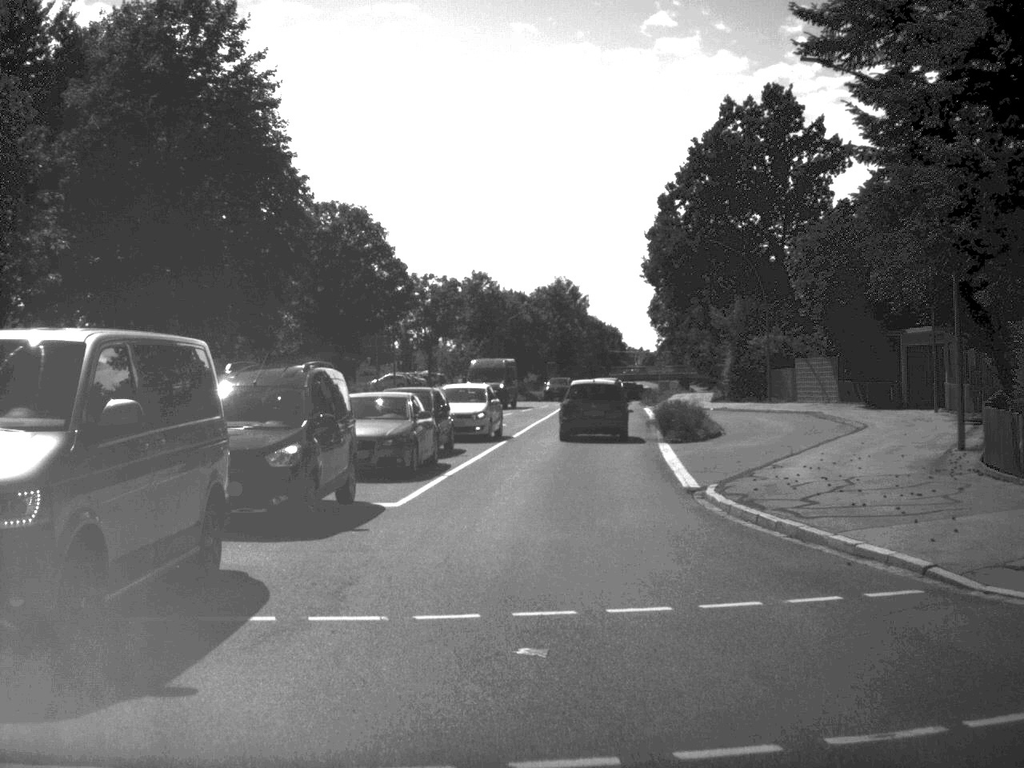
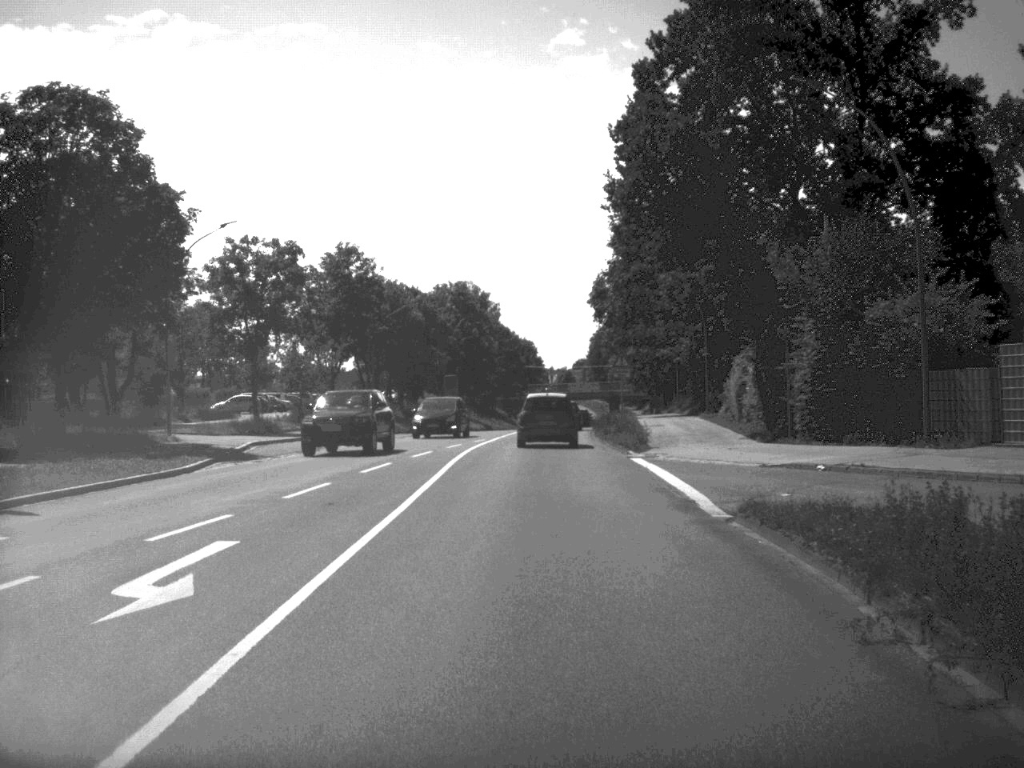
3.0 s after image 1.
(+1.1, +32.6) m; +4°
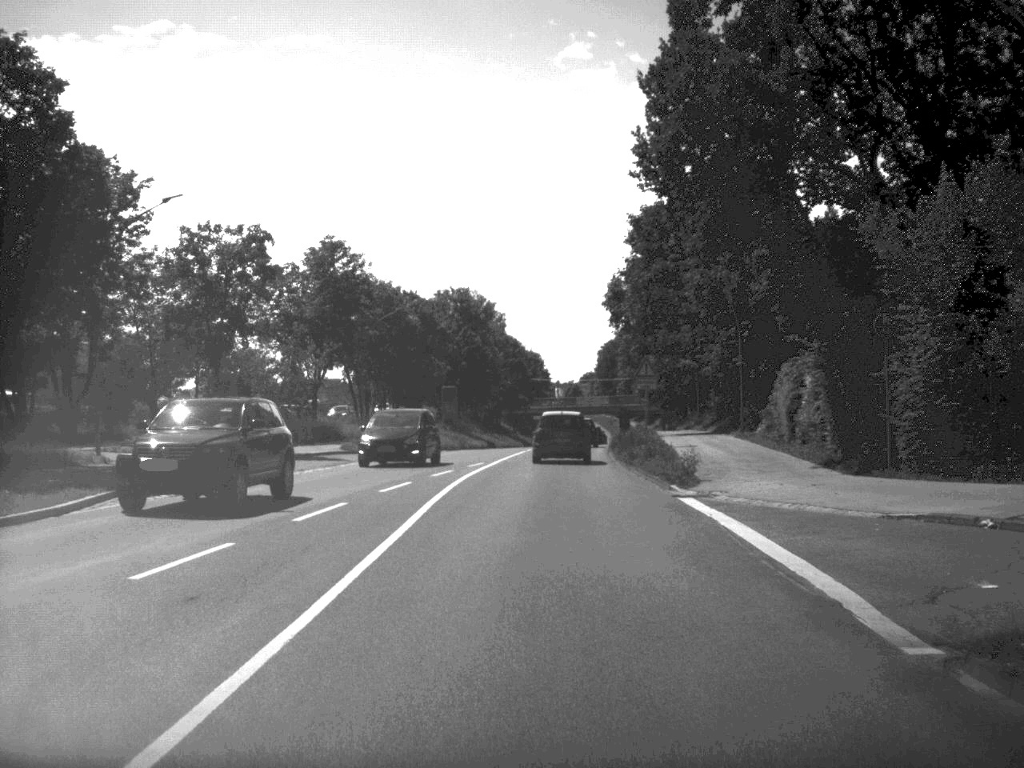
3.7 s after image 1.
(0.0, +8.0) m; 0°
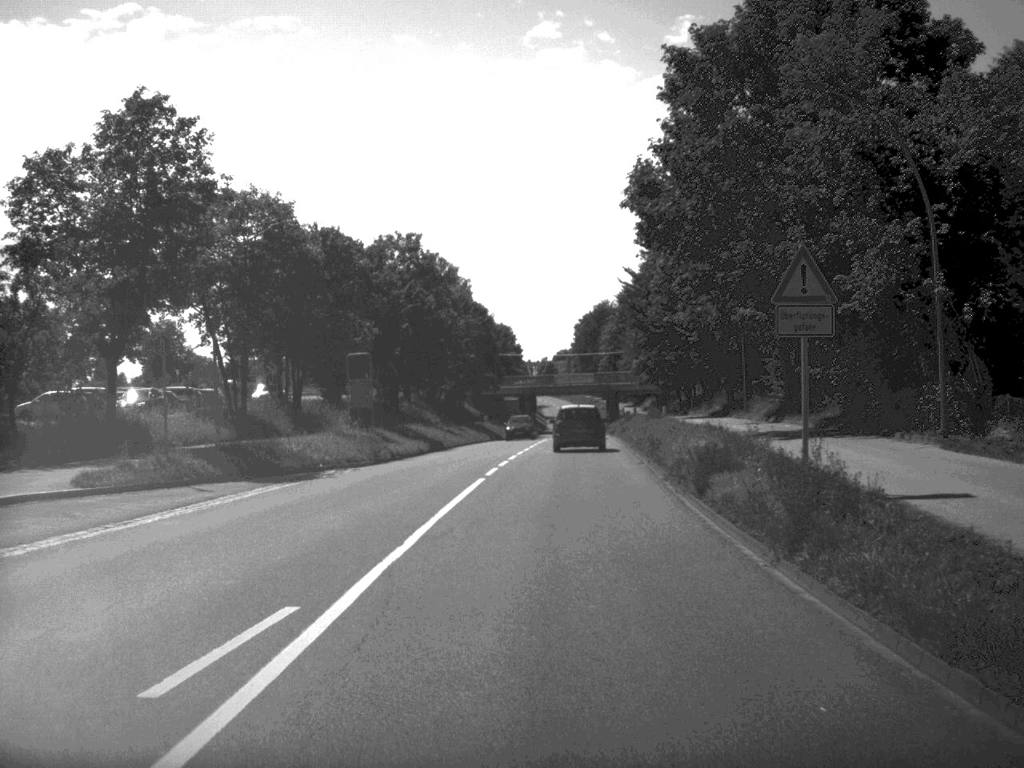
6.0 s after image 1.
(+0.2, +28.3) m; +1°
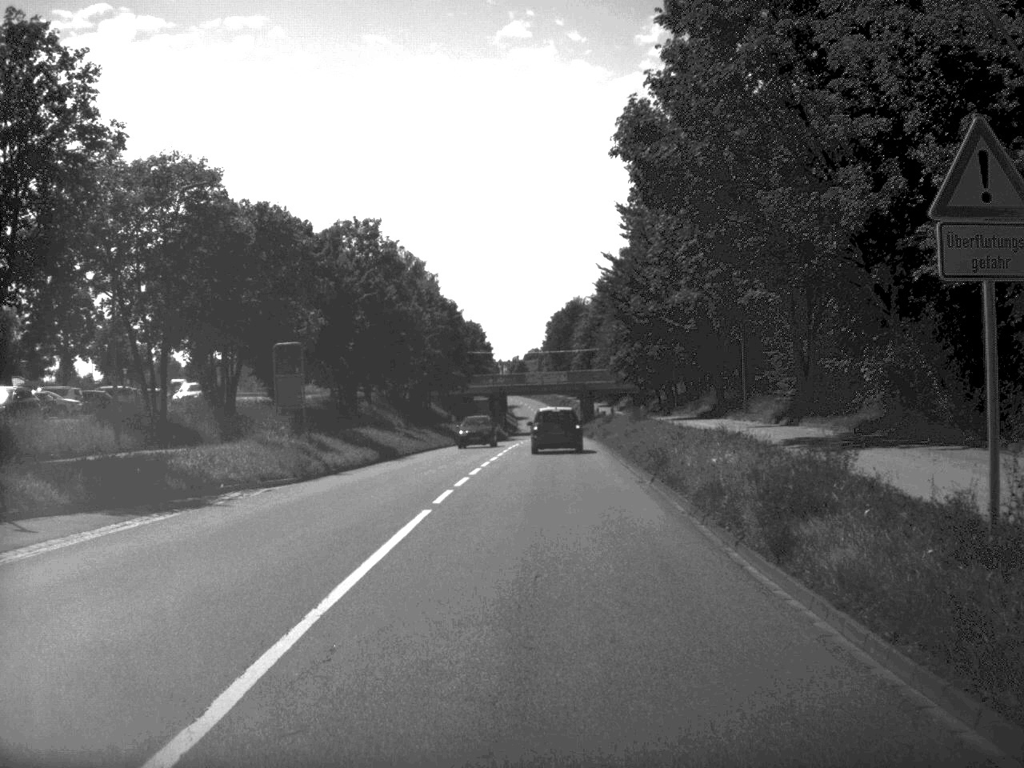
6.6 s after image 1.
(+0.1, +7.6) m; +1°
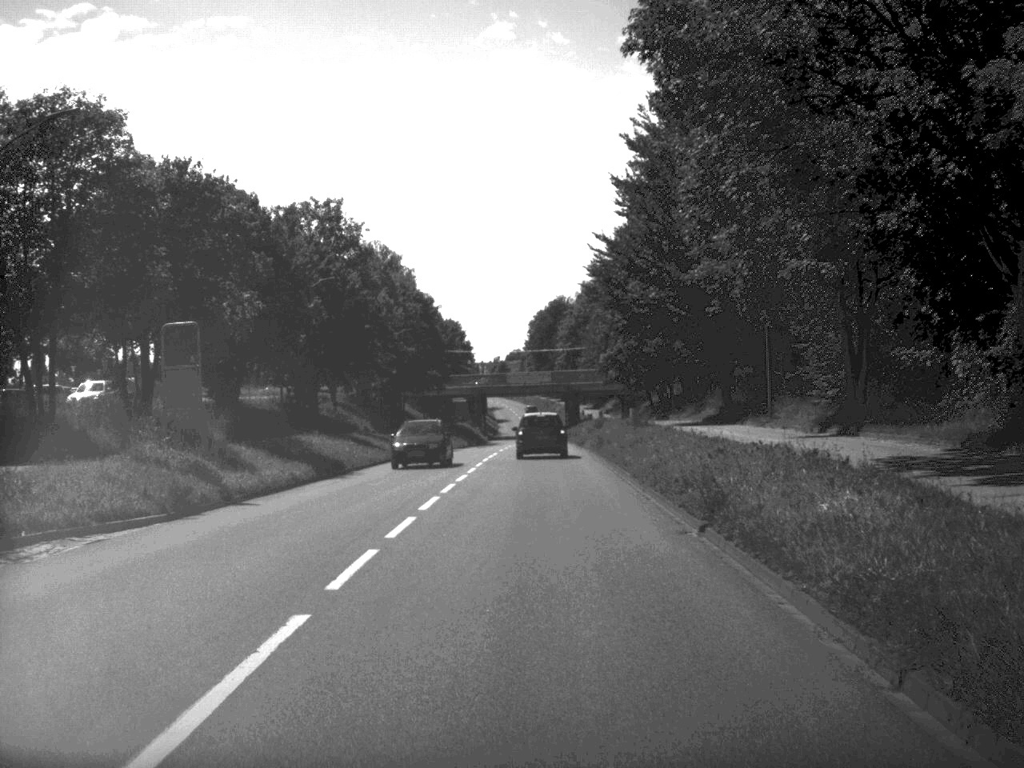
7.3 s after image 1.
(+0.1, +9.1) m; +1°
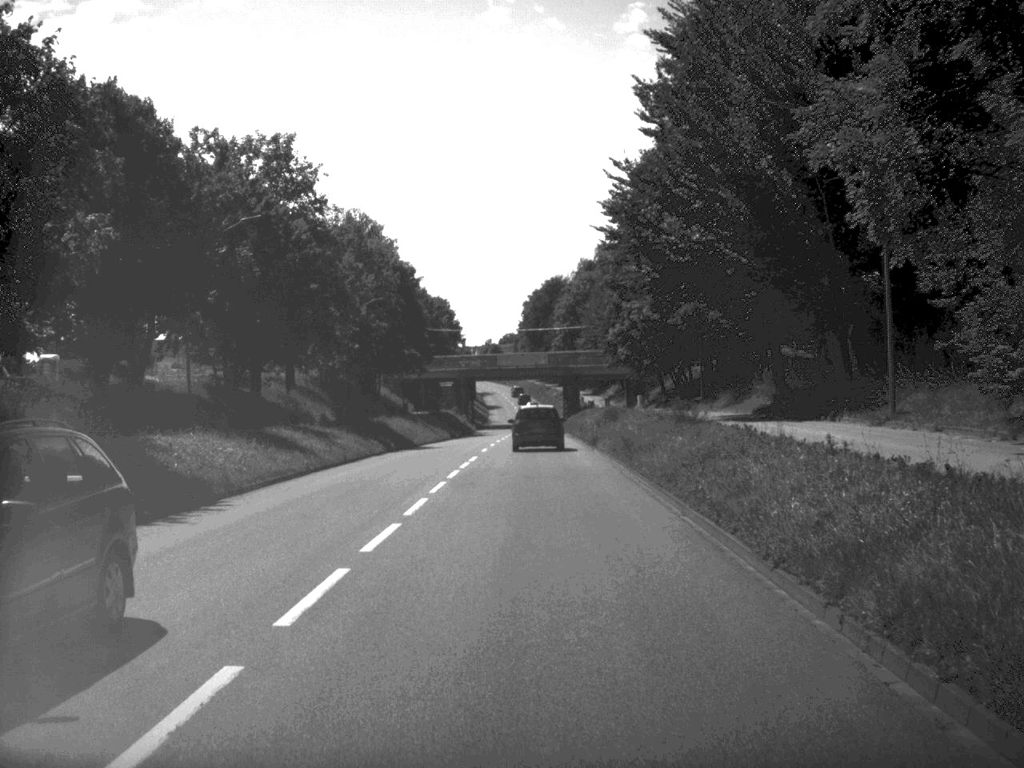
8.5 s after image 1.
(0.0, +15.3) m; 0°
